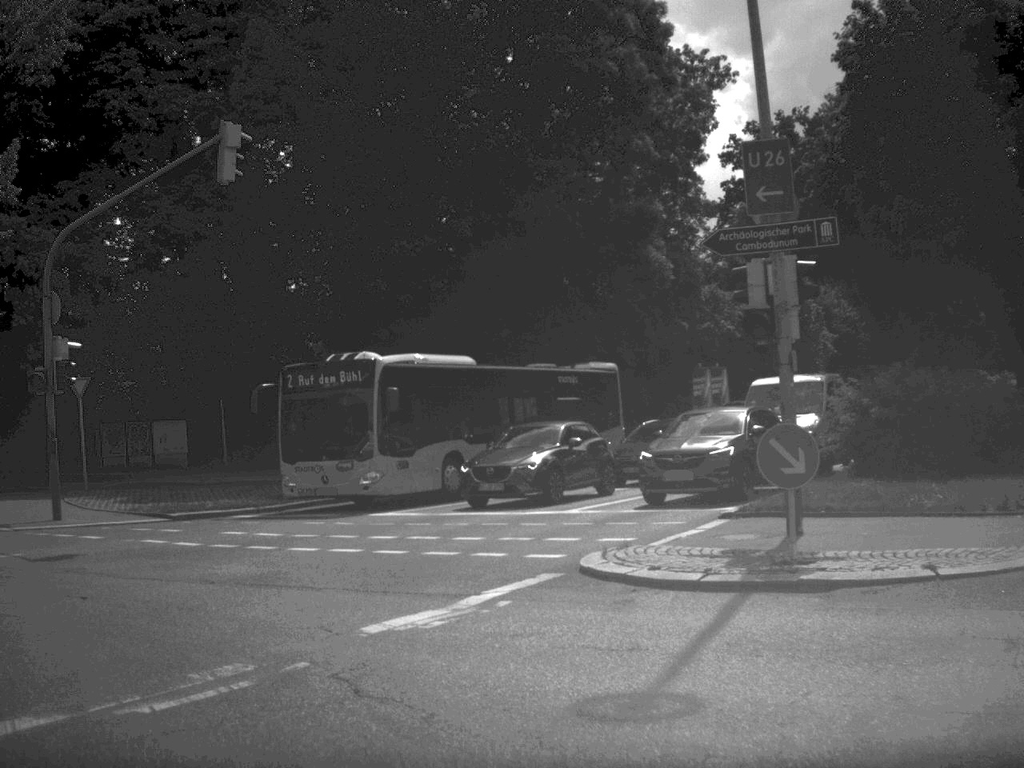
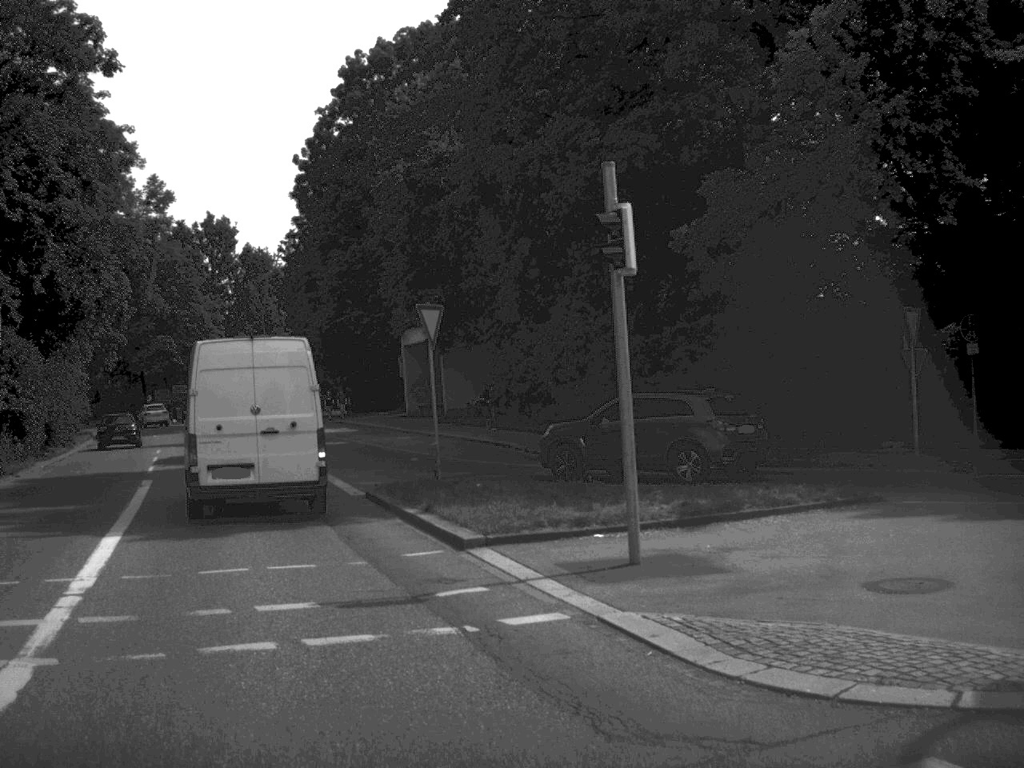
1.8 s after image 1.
(-5.8, +13.1) m; -43°
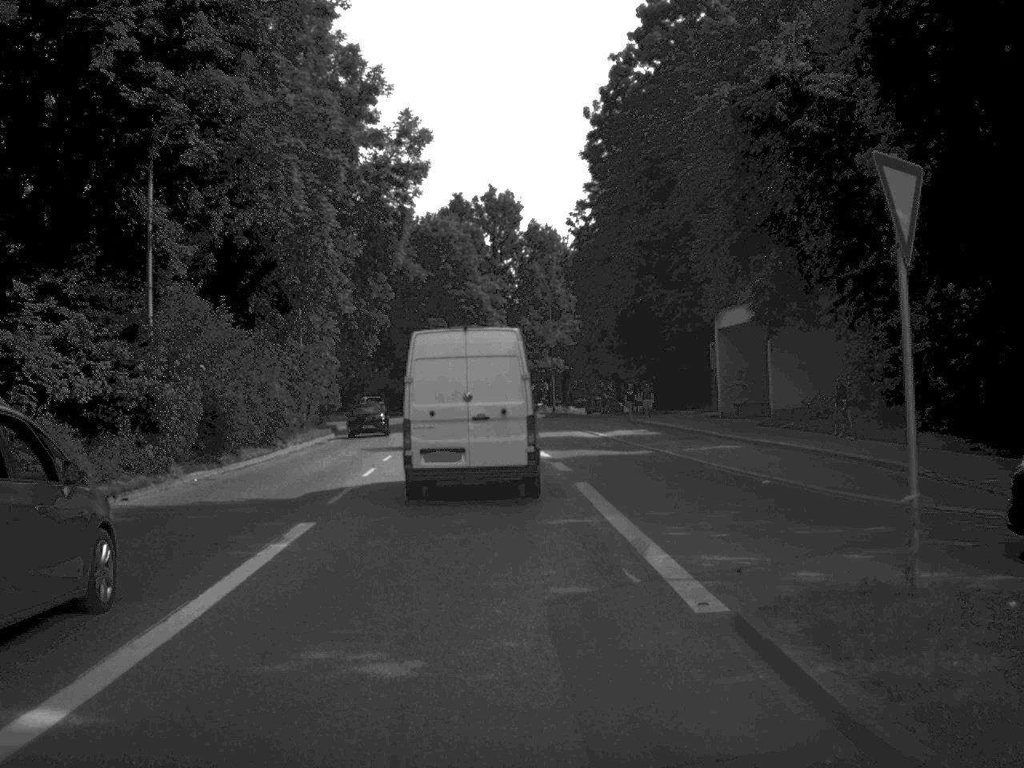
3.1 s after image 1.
(-1.7, +12.3) m; -13°
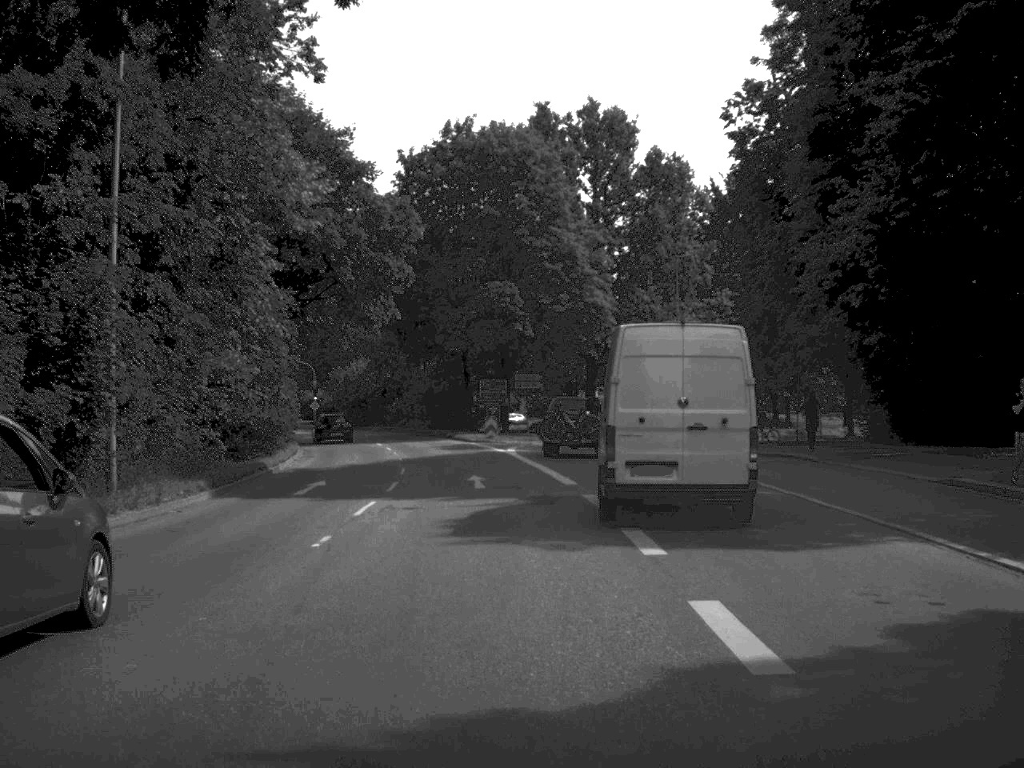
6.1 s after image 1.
(-1.2, +36.0) m; -4°
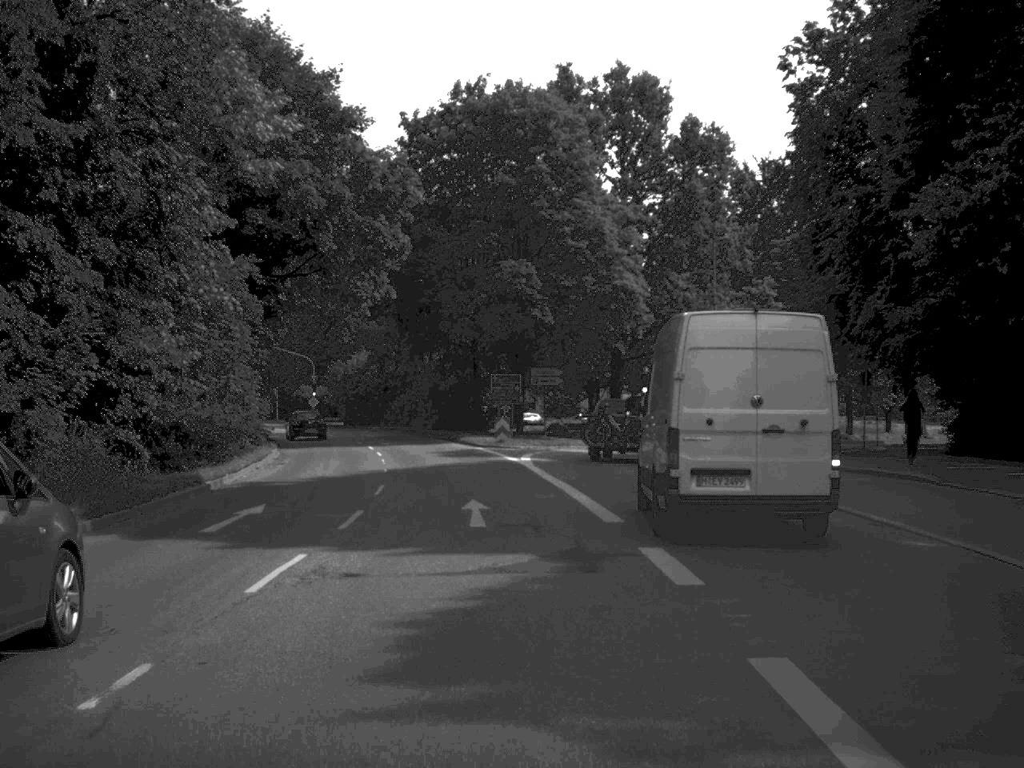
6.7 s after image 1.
(0.0, +8.2) m; -1°
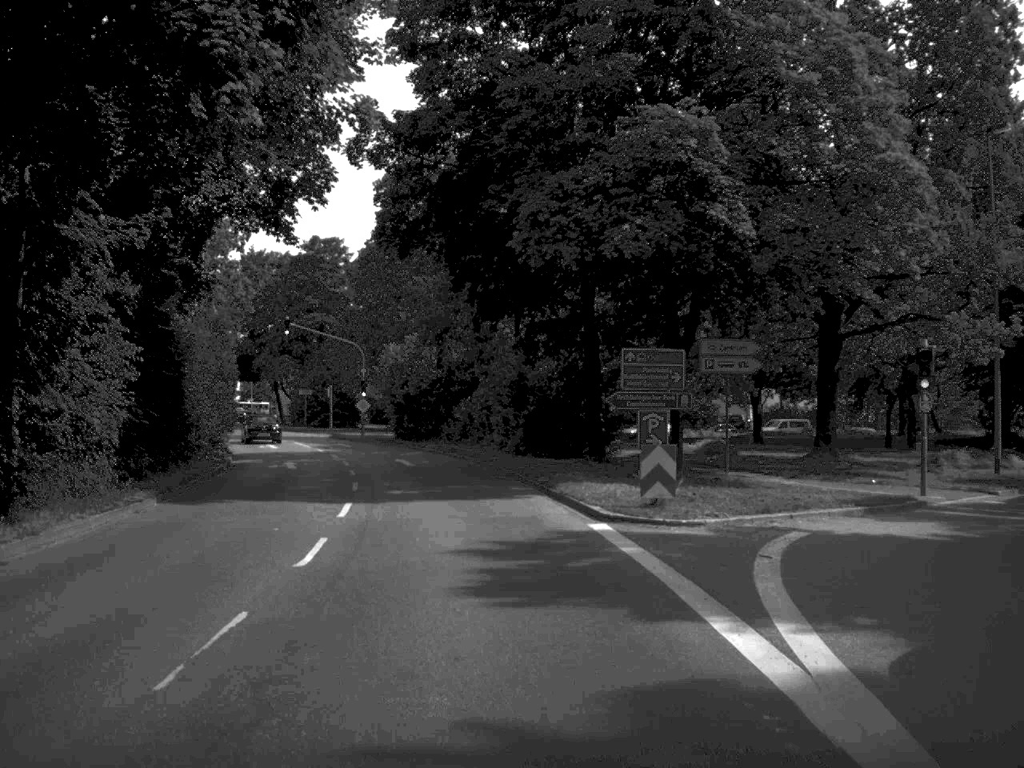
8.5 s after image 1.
(-1.0, +27.0) m; -5°
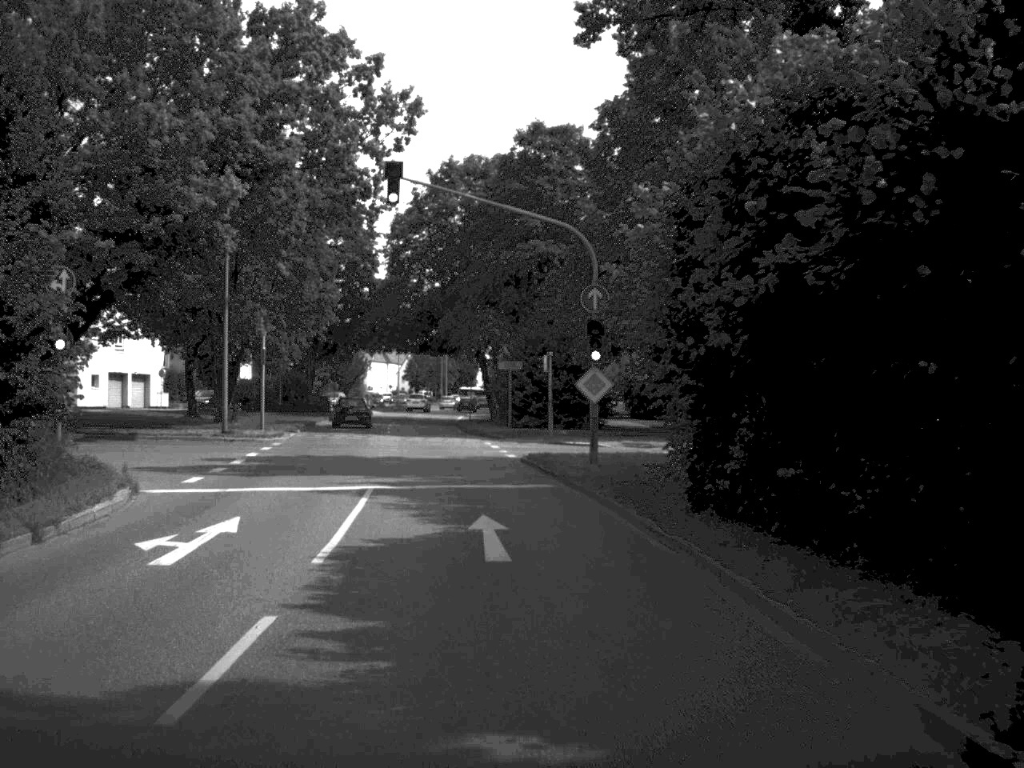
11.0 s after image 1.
(-4.4, +42.3) m; -12°
